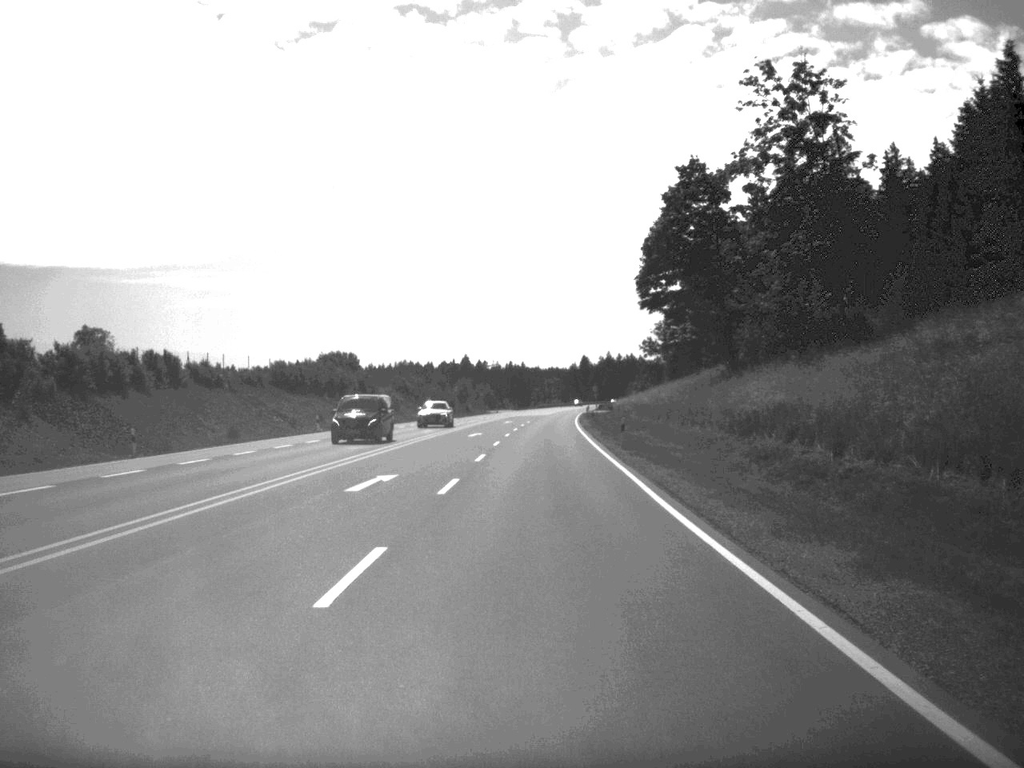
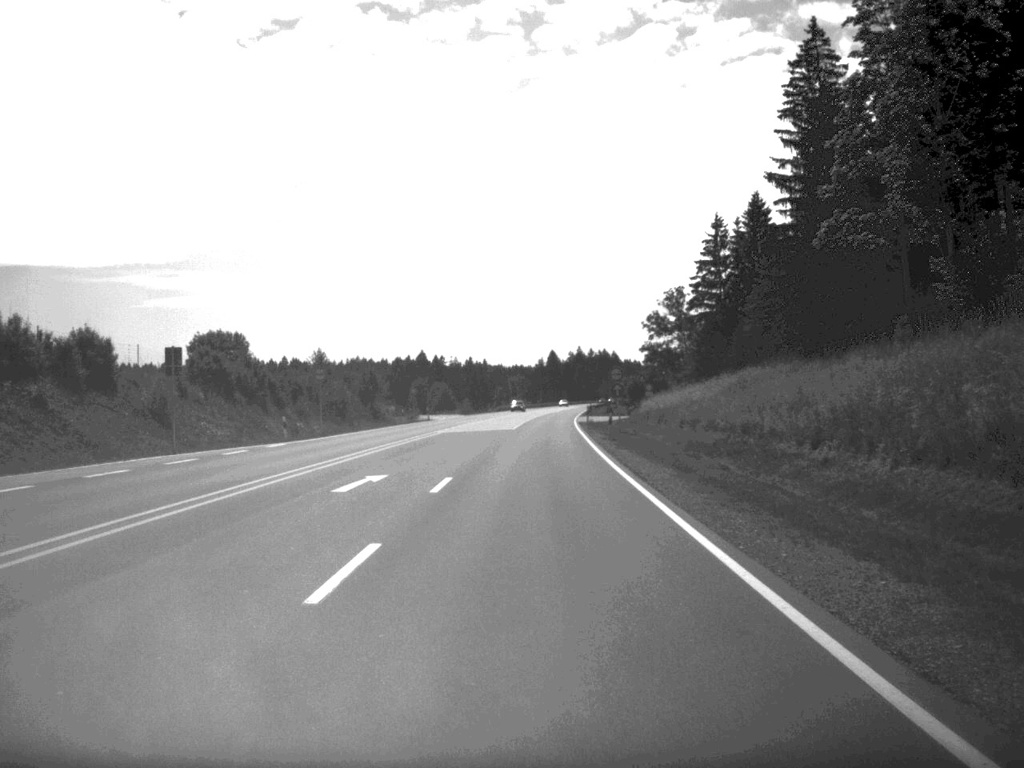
(+1.0, +71.5) m; +1°
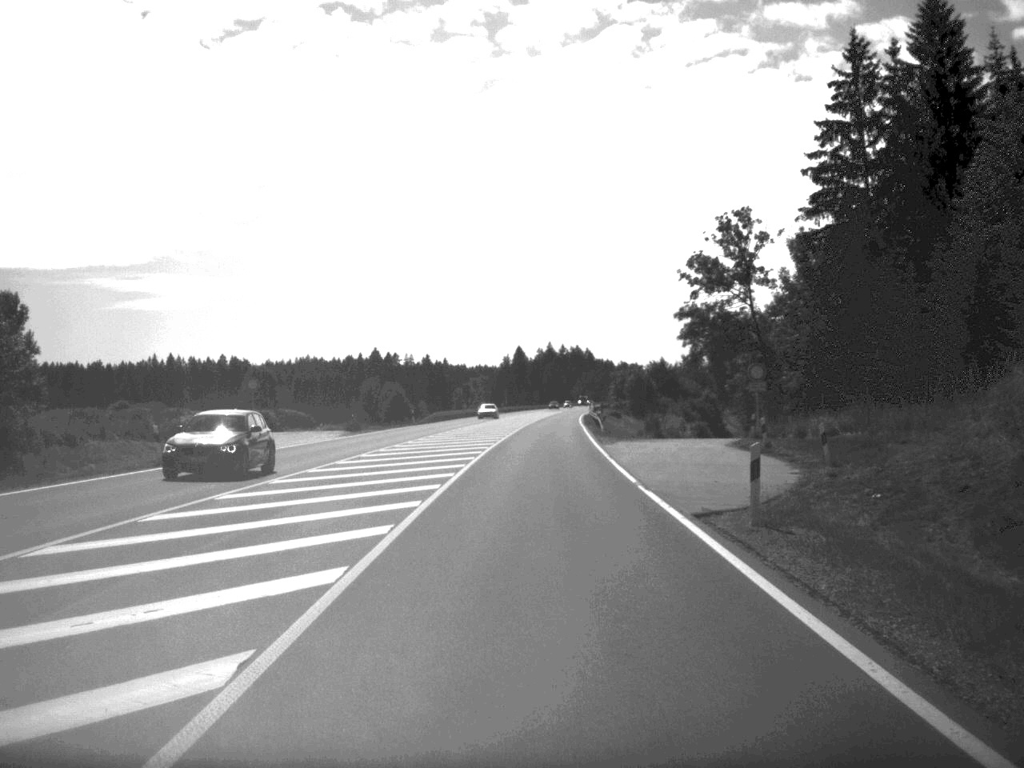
(+0.8, +71.4) m; +1°
